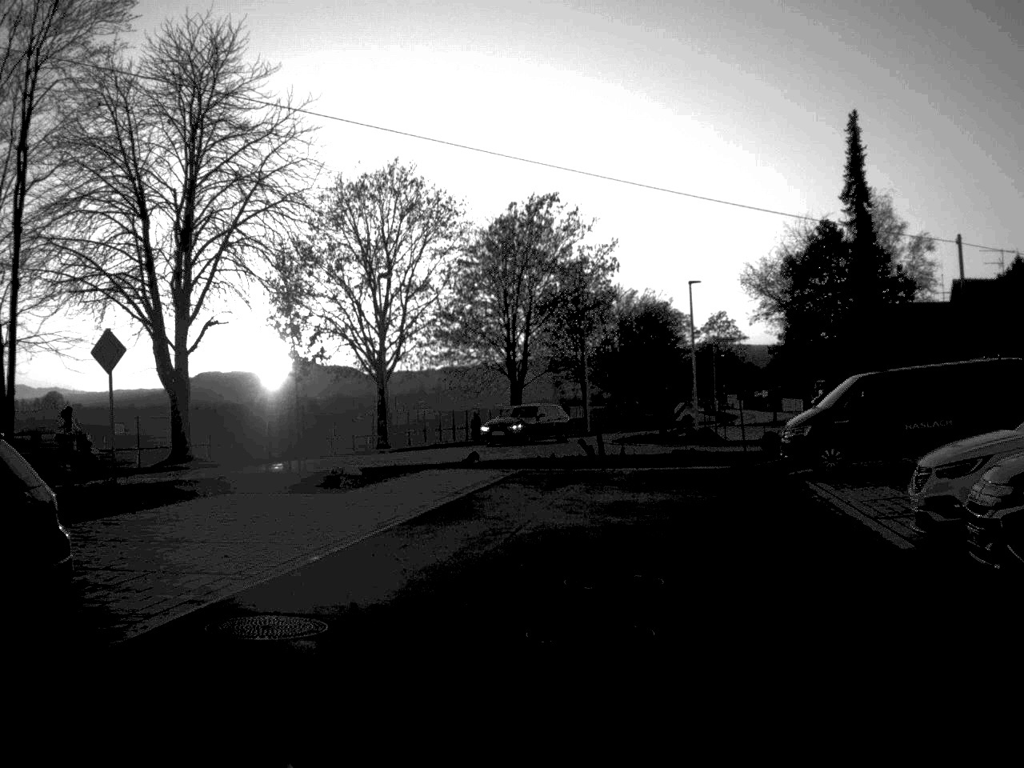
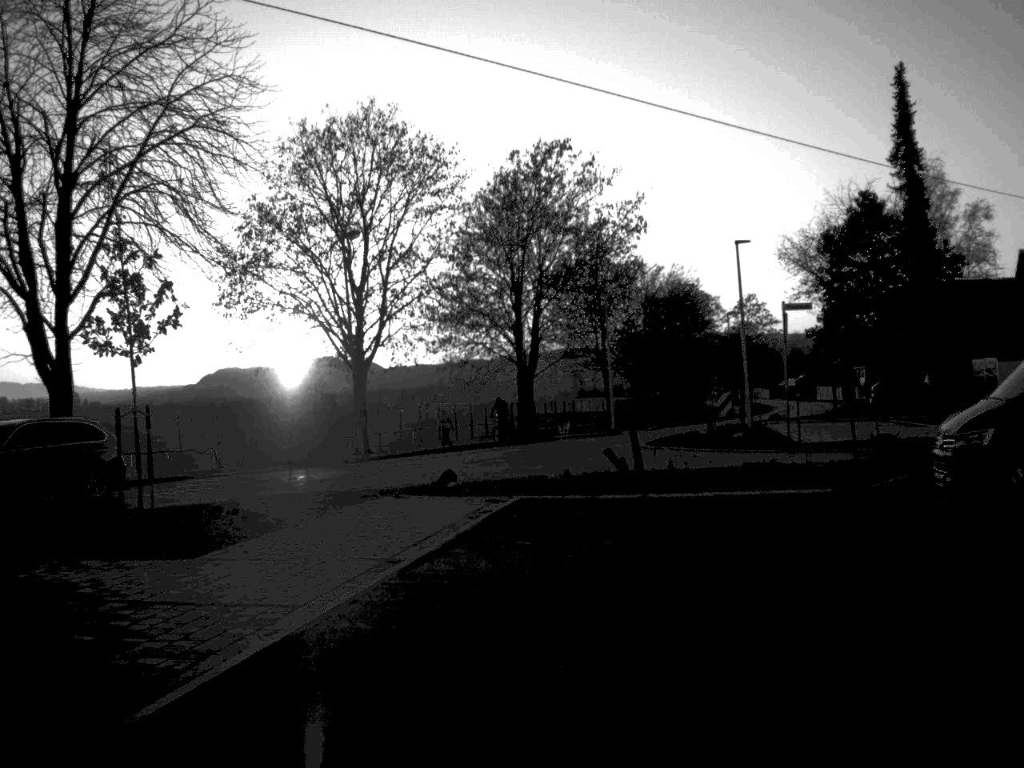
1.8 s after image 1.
(+0.3, +10.0) m; -2°
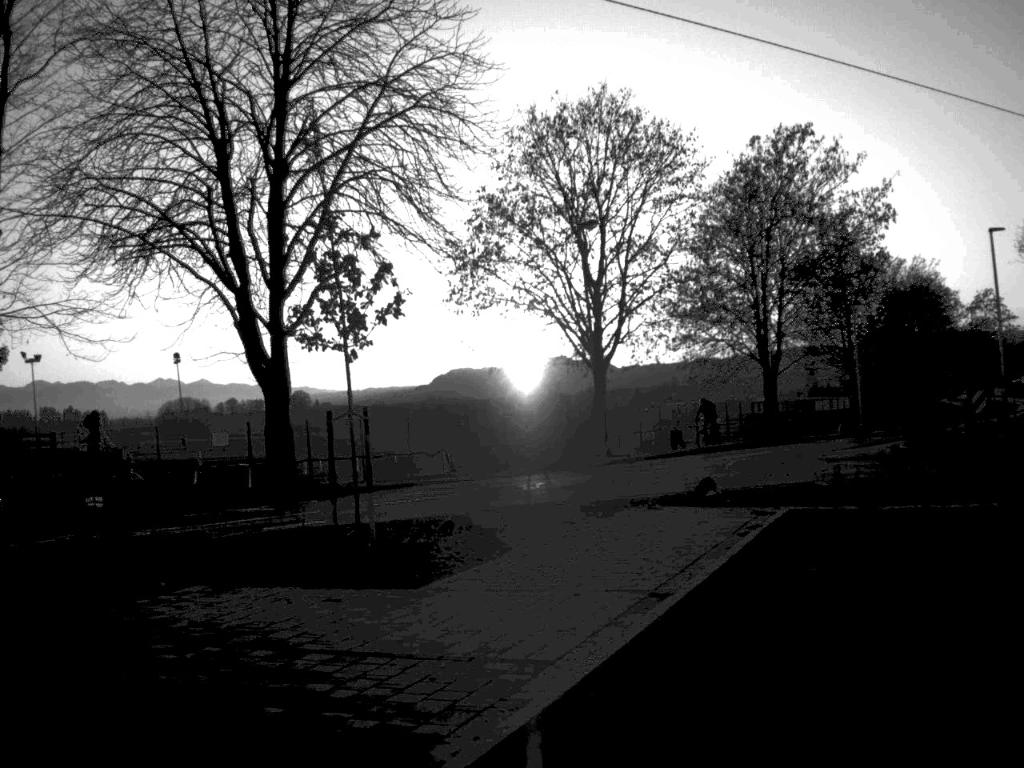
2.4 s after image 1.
(-0.2, +2.1) m; -11°
